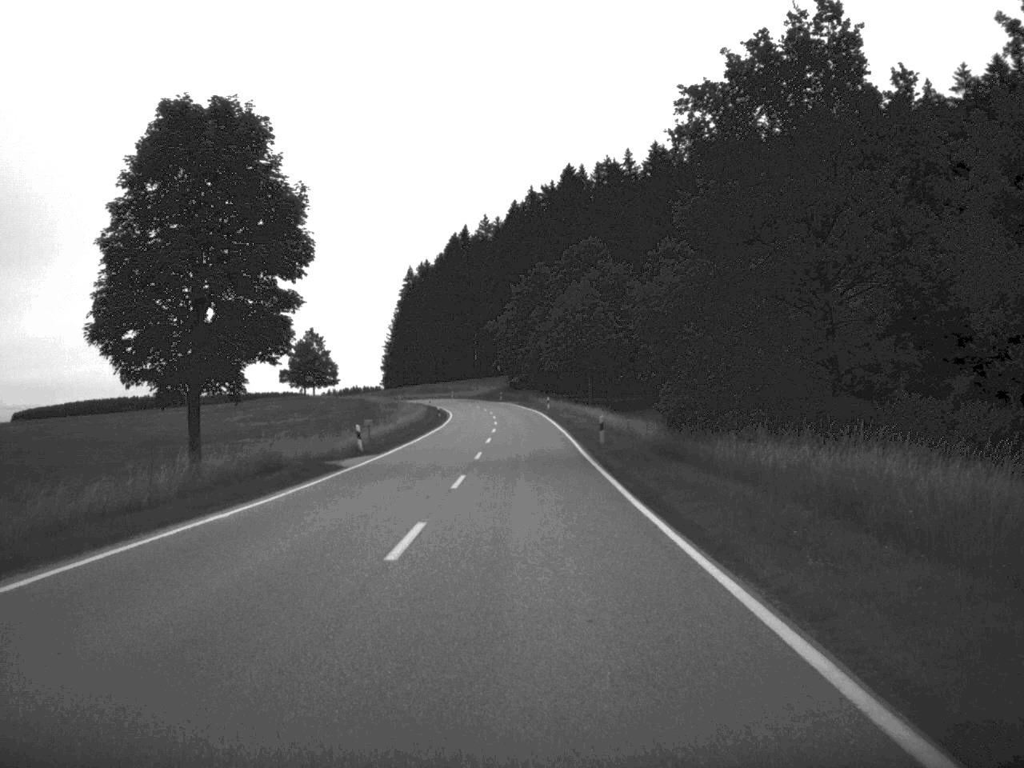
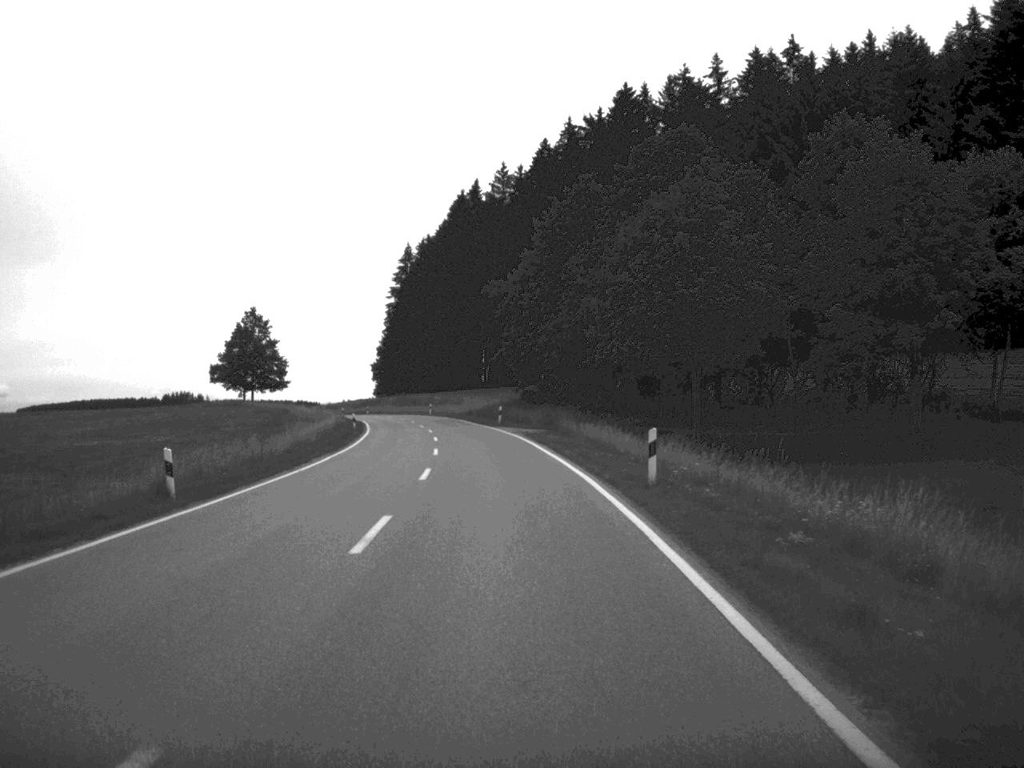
(-0.2, +70.2) m; -1°
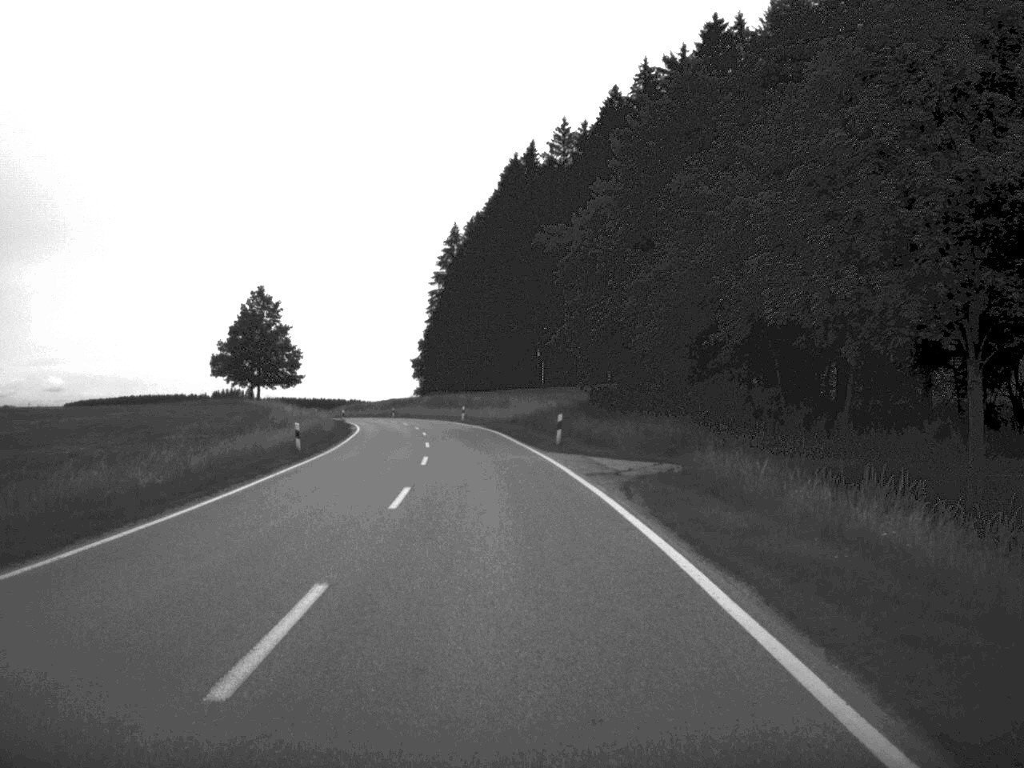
(-0.6, +29.9) m; -3°
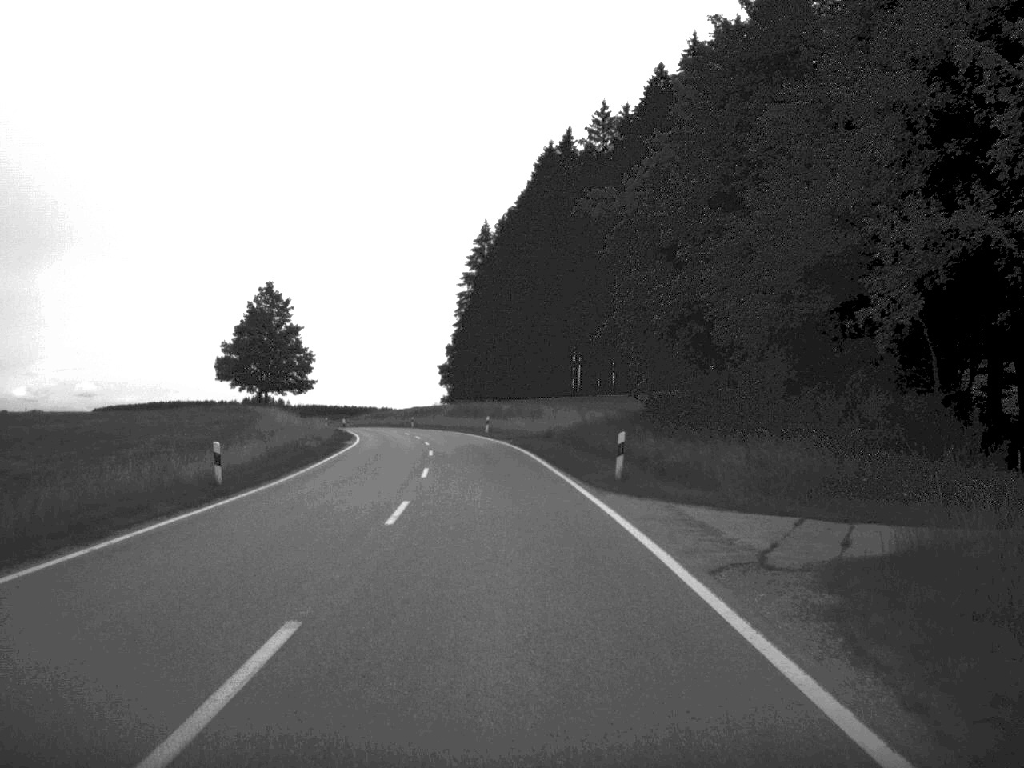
(-0.2, +13.3) m; -1°
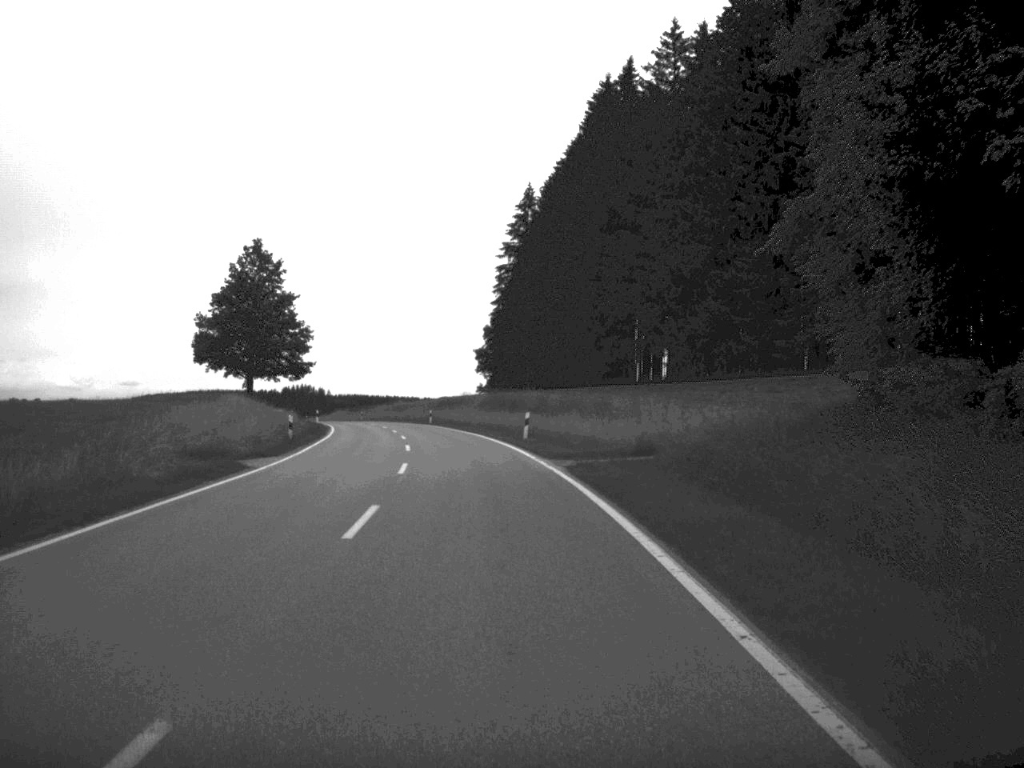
(-0.6, +27.0) m; -2°
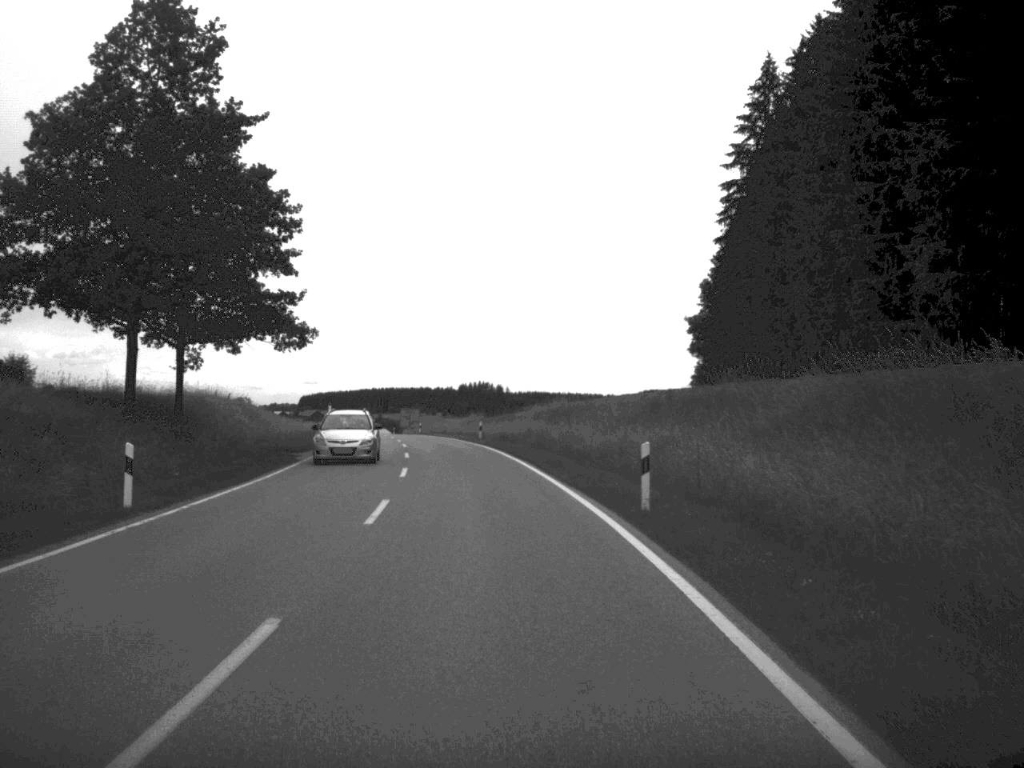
(-5.4, +67.3) m; -8°
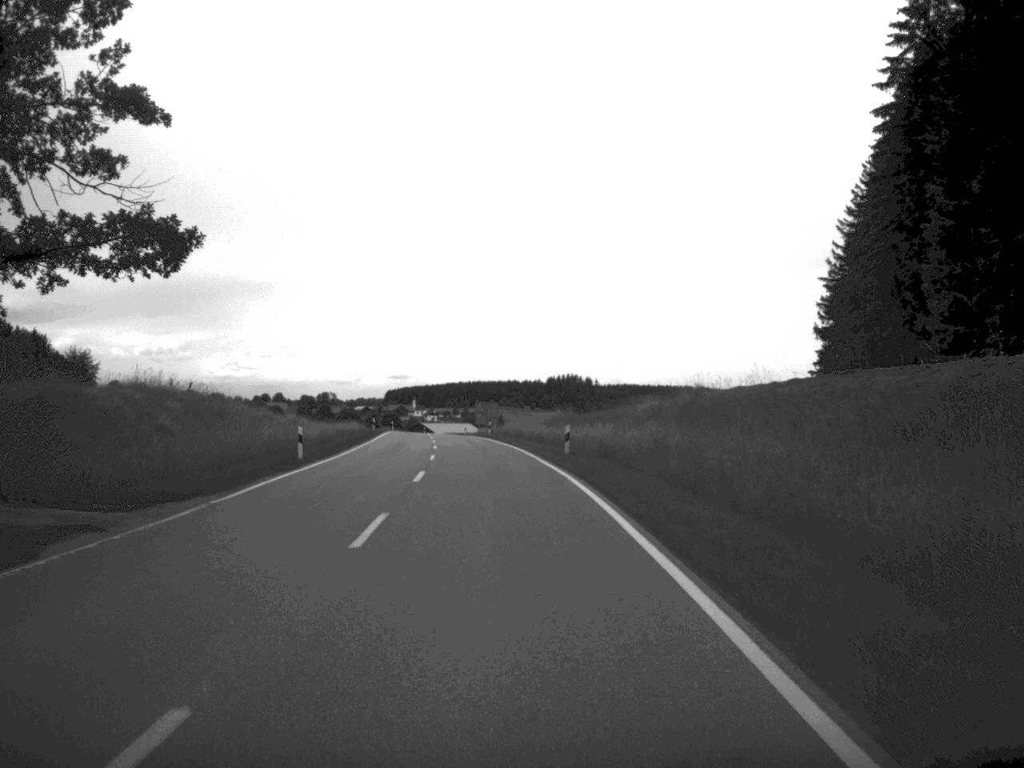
(-0.8, +26.0) m; -4°
